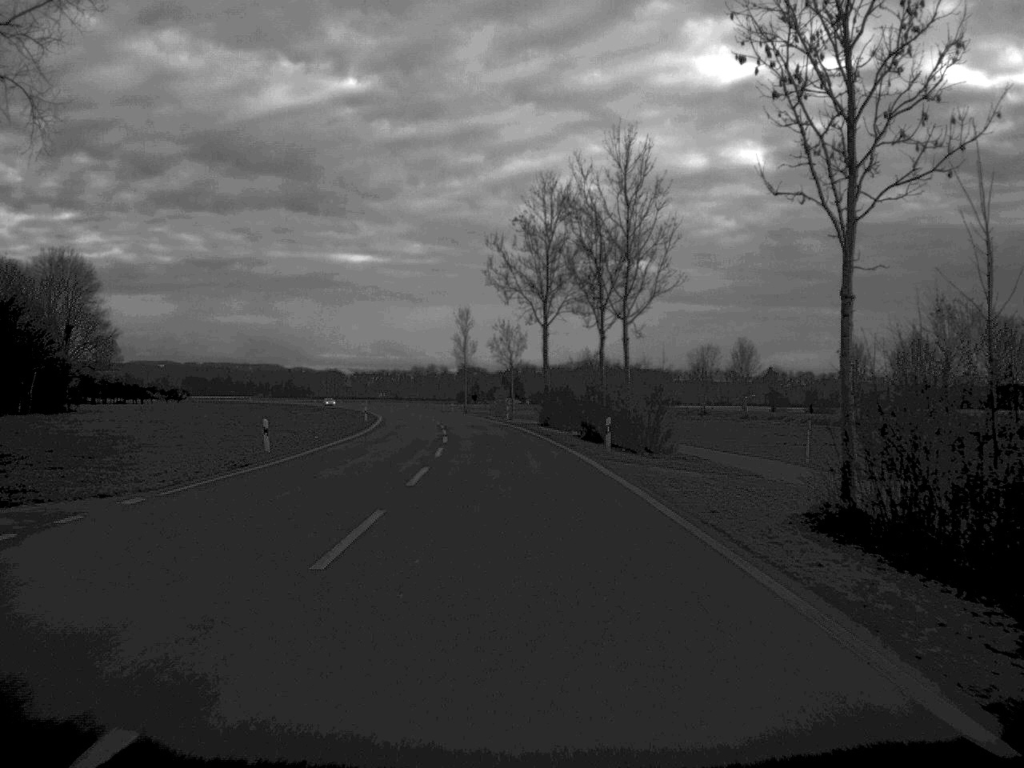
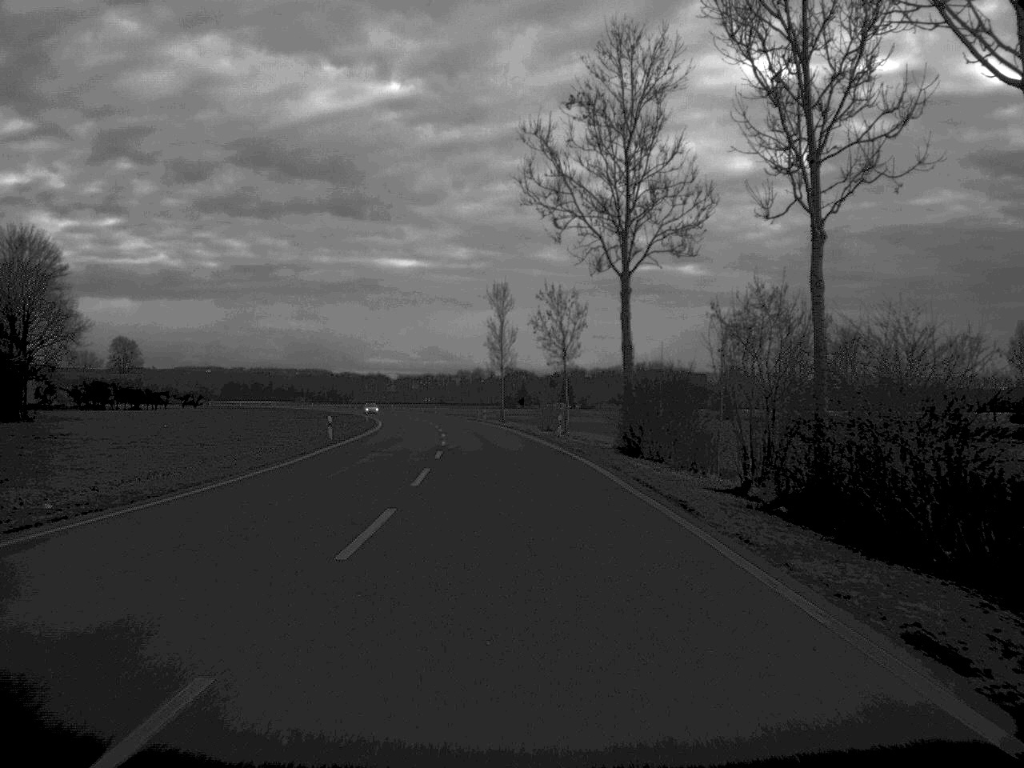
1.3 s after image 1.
(-0.6, +34.2) m; -2°
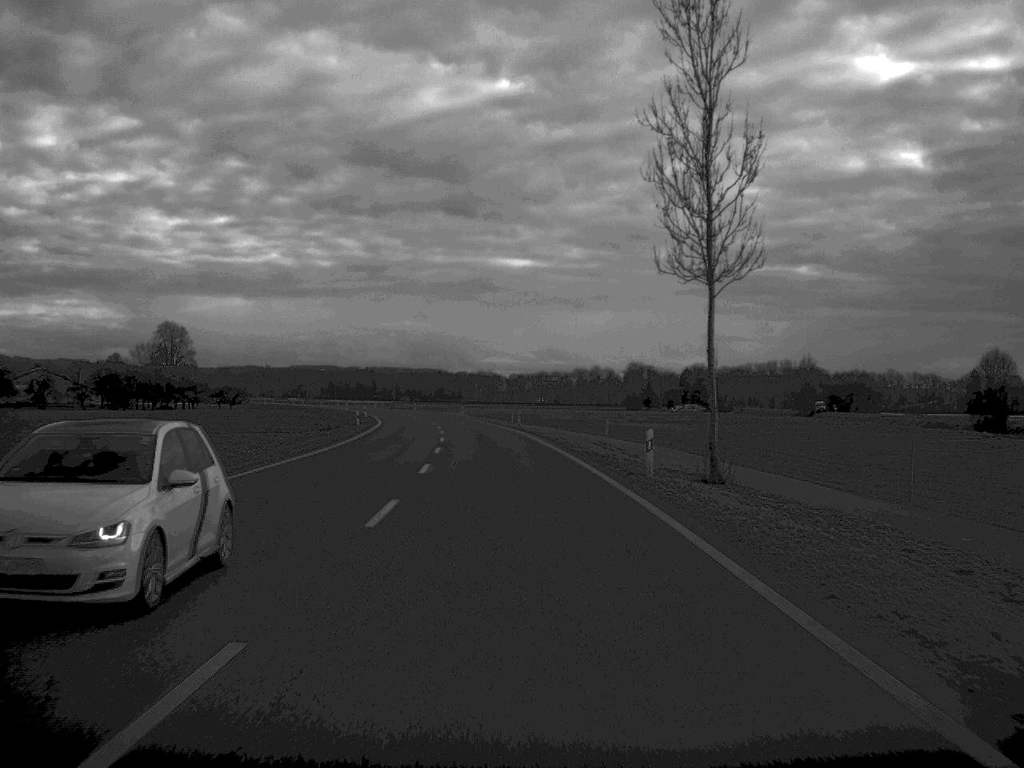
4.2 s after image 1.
(-3.6, +79.5) m; -5°
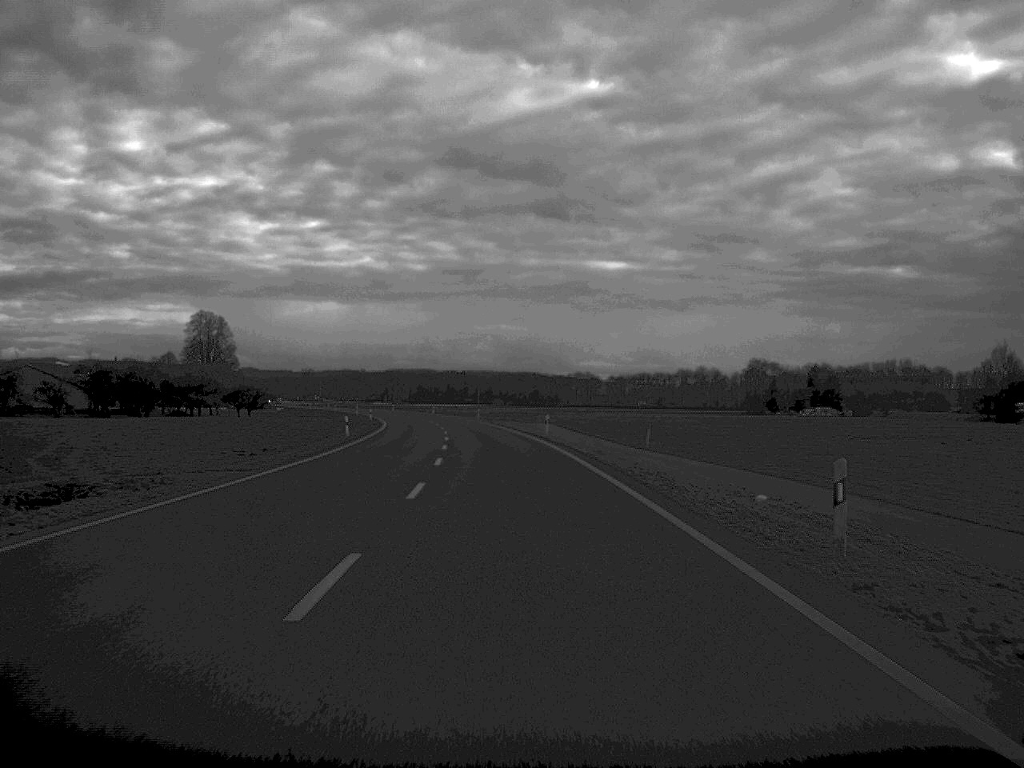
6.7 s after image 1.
(-2.6, +66.2) m; -4°
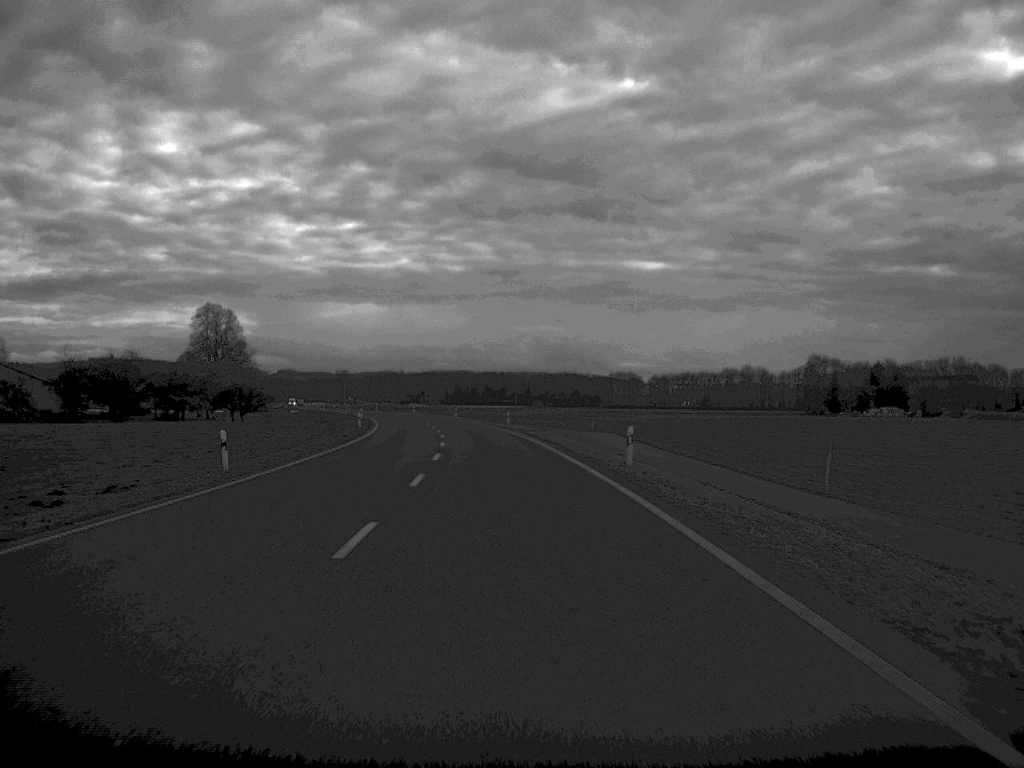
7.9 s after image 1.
(-0.5, +32.0) m; -2°
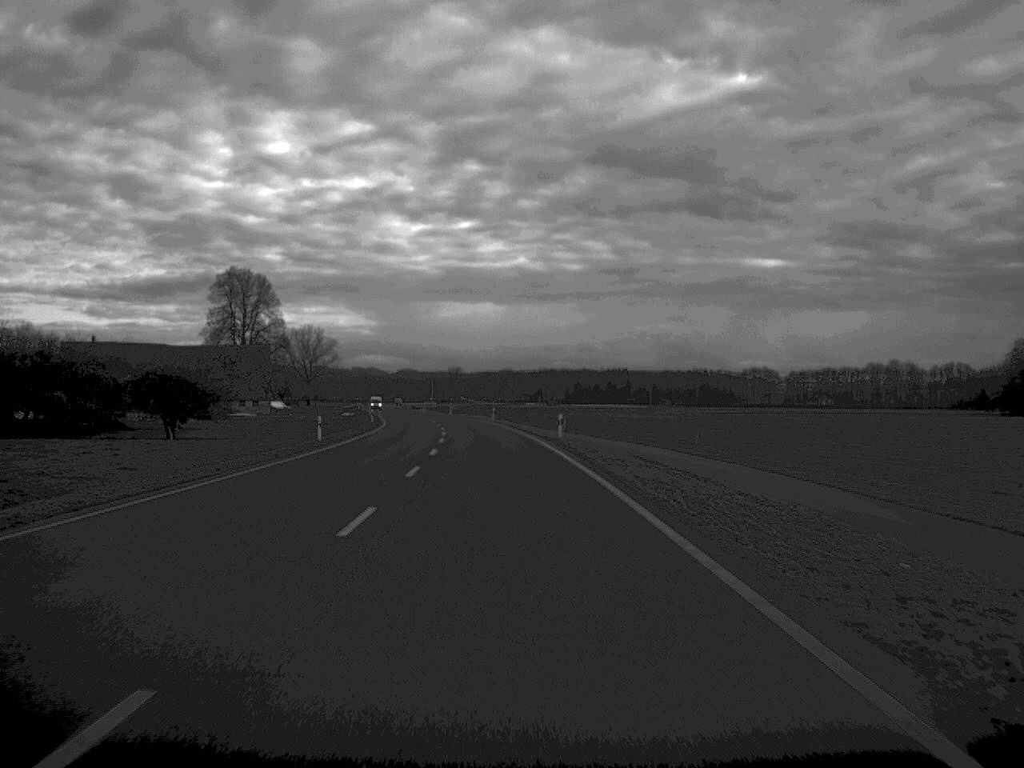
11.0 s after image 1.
(-3.8, +81.7) m; -6°
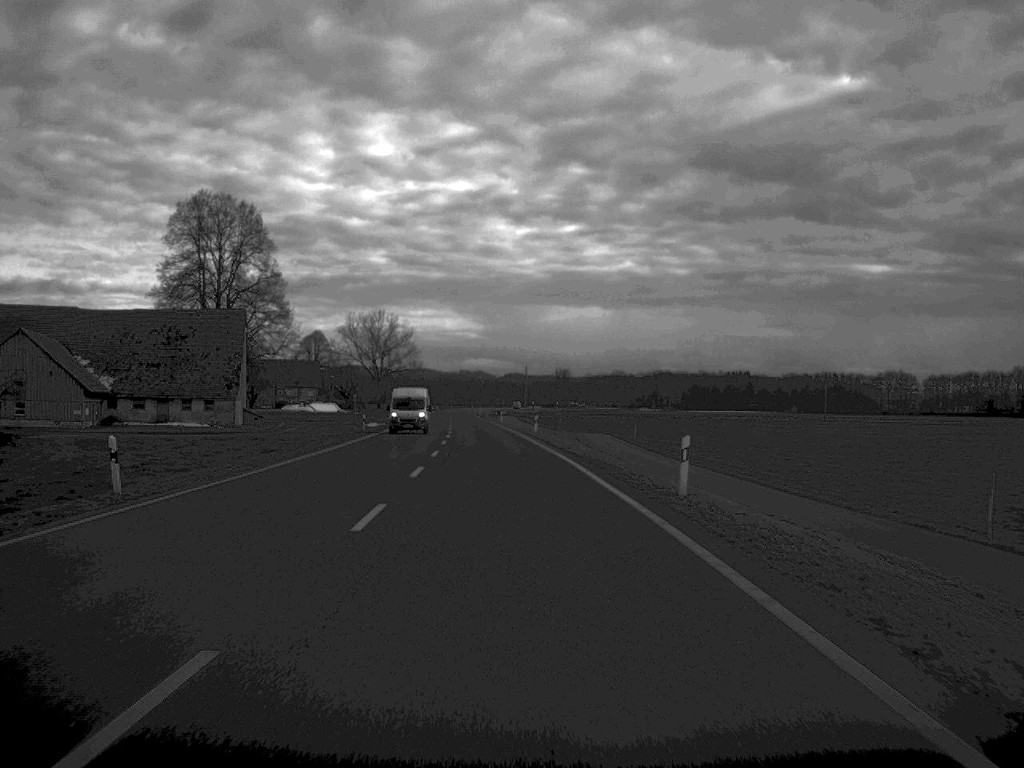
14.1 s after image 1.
(-3.5, +82.5) m; -5°
